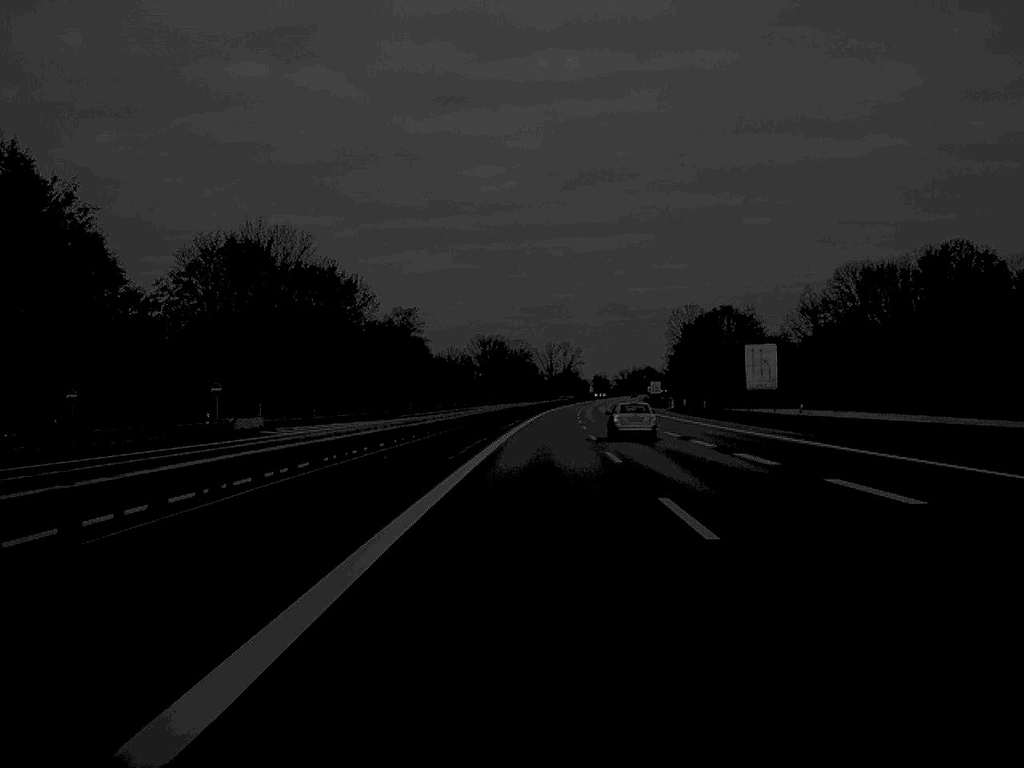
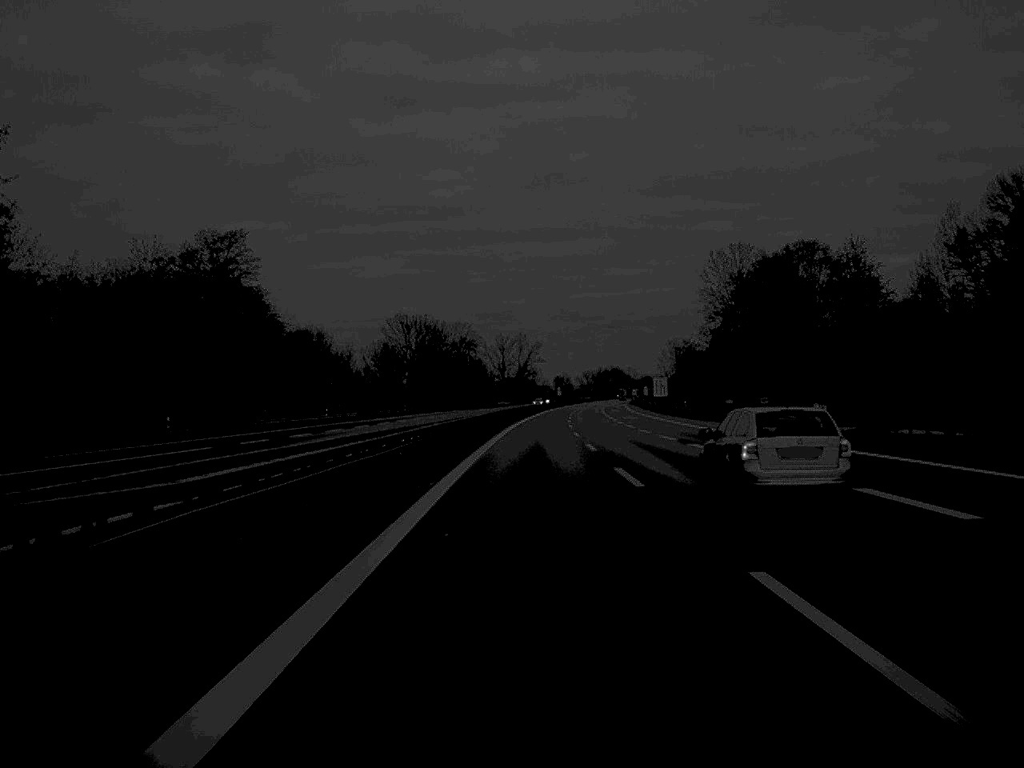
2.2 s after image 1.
(+2.1, +98.1) m; +2°
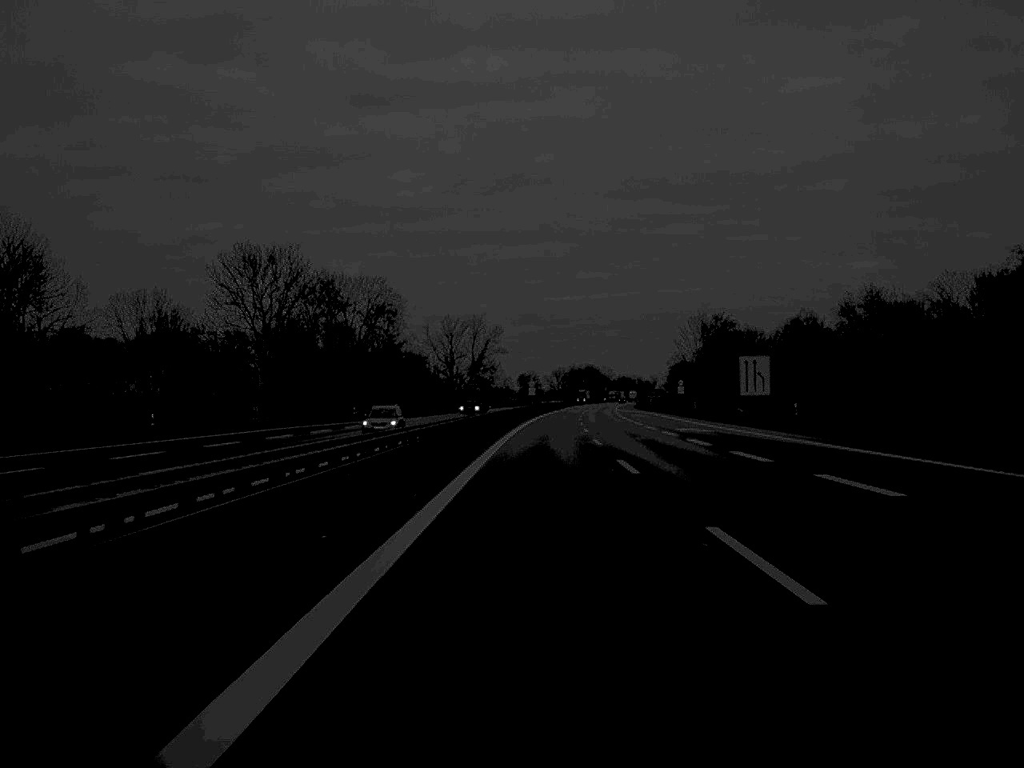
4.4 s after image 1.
(+1.3, +102.7) m; +2°
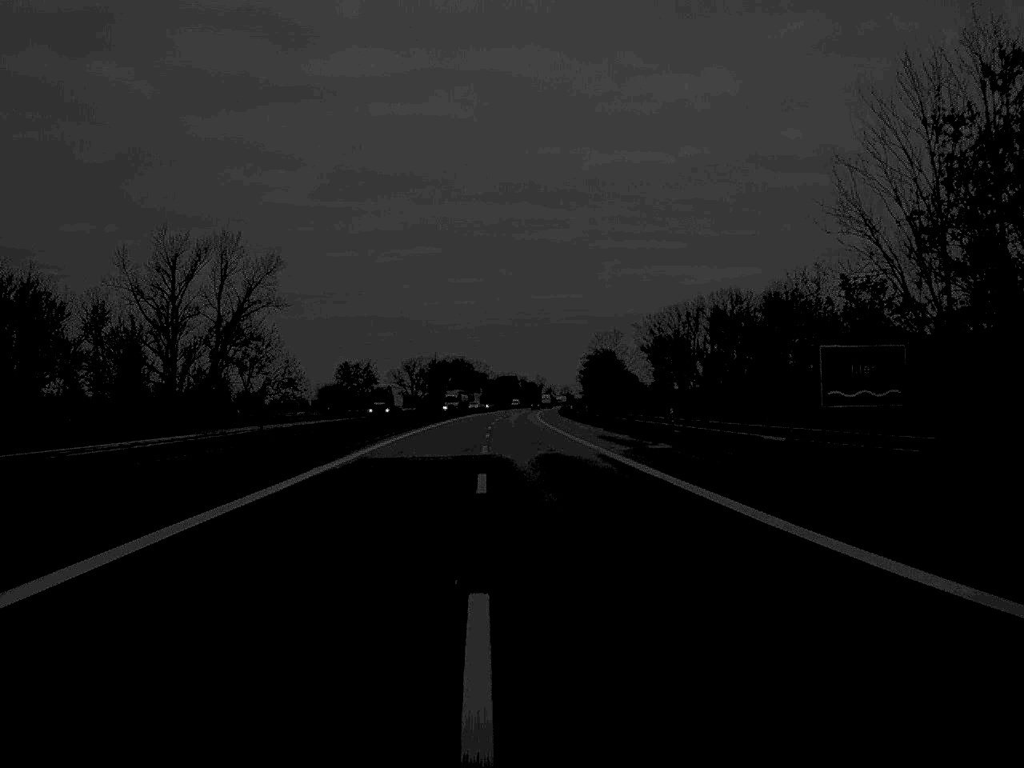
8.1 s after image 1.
(+8.1, +165.9) m; +6°
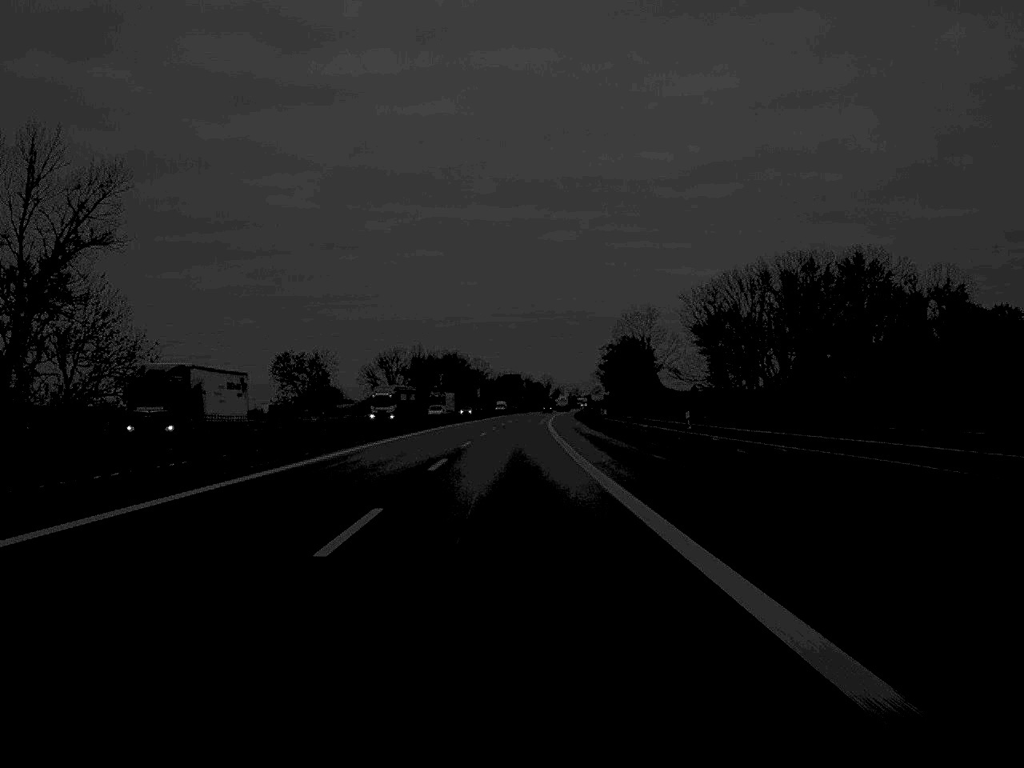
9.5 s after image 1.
(-0.1, +63.4) m; 0°
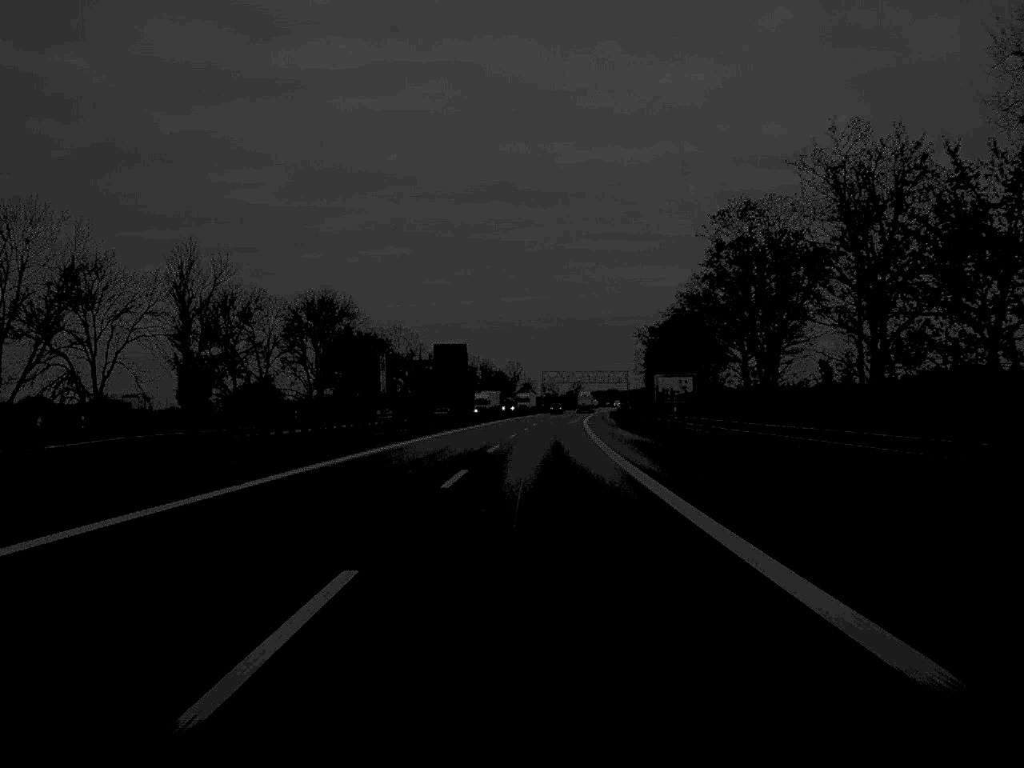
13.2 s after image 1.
(+1.4, +169.4) m; +2°
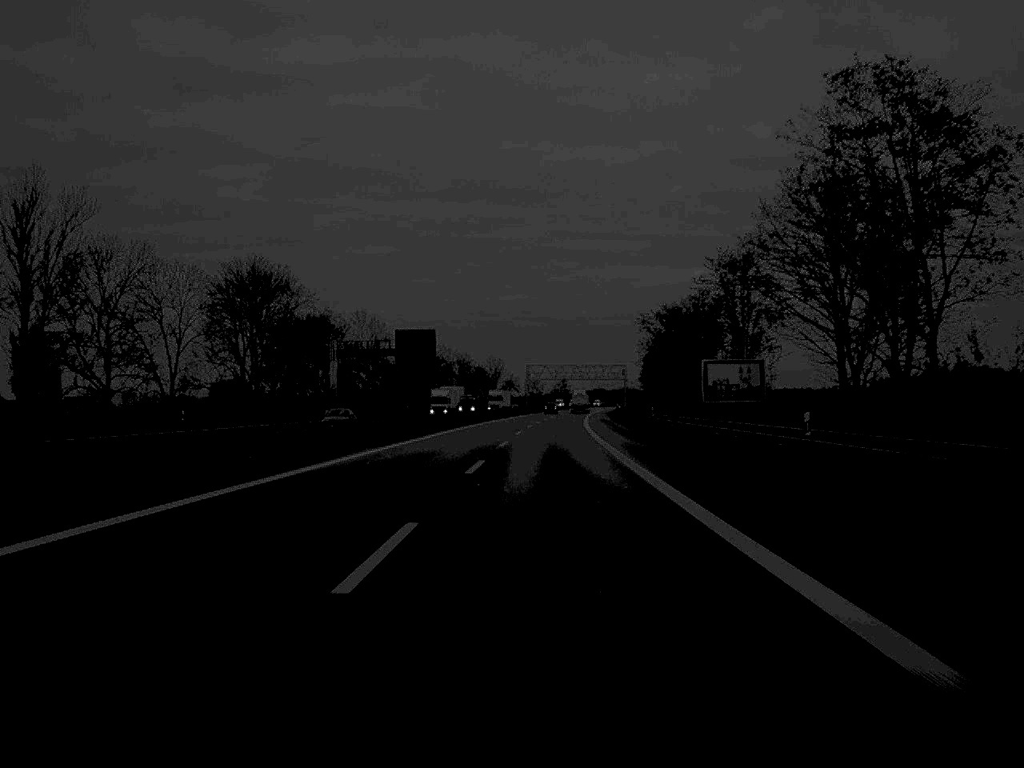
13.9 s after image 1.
(+0.2, +31.8) m; +1°
